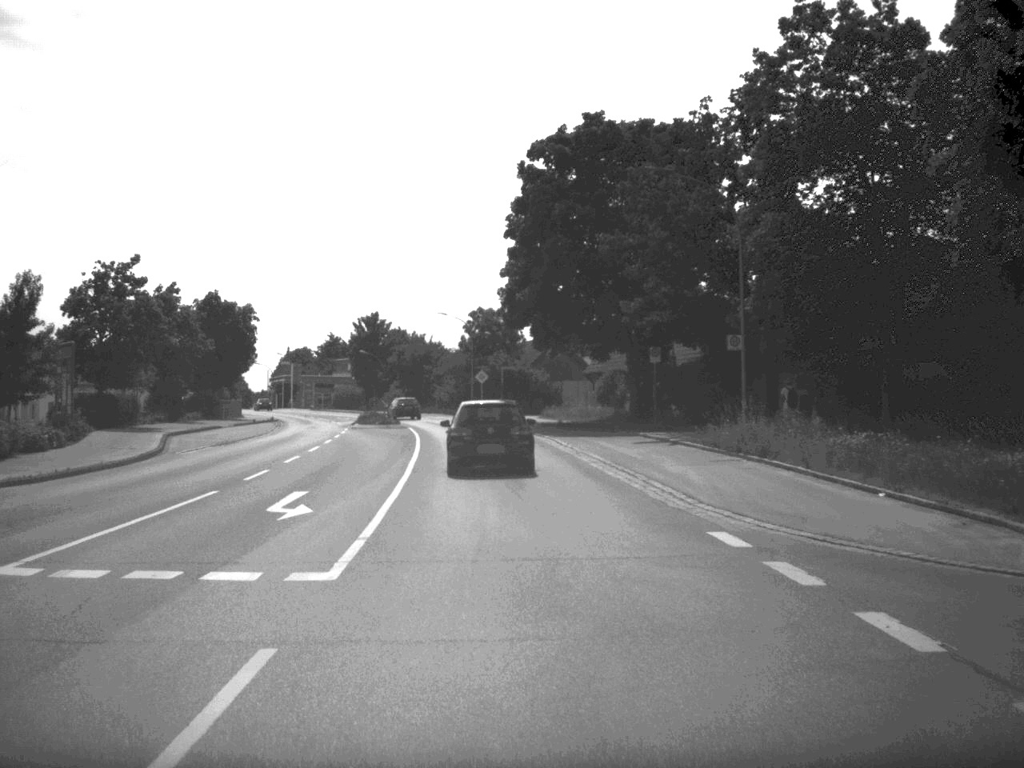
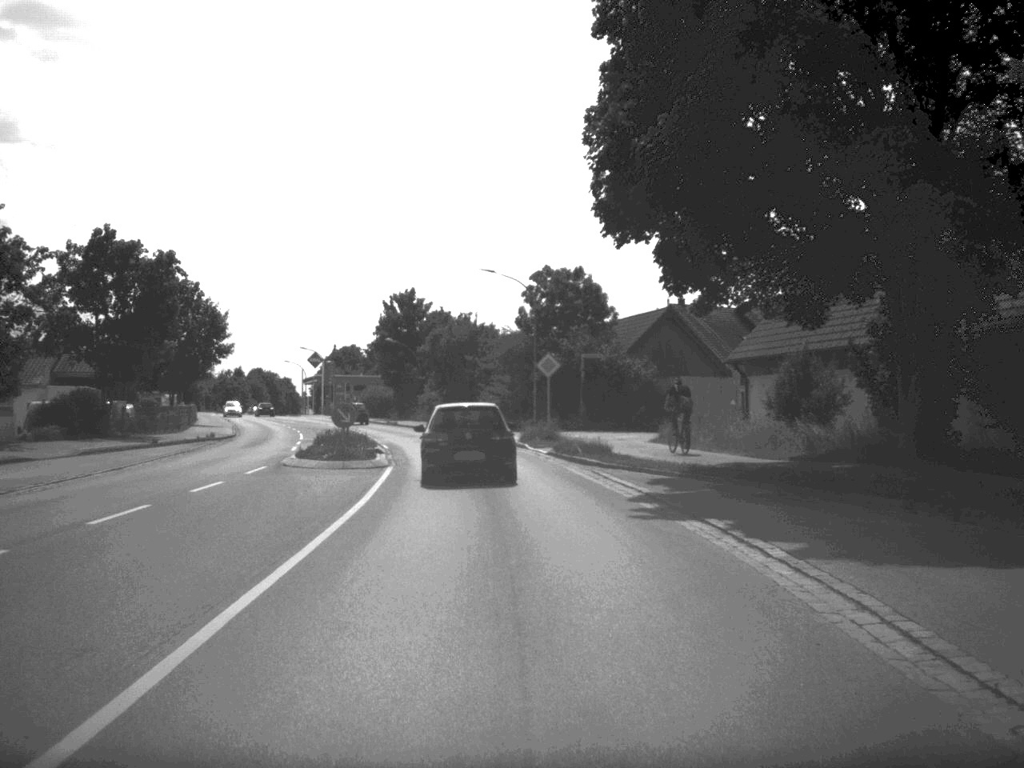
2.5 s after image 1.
(-0.9, +33.1) m; -3°
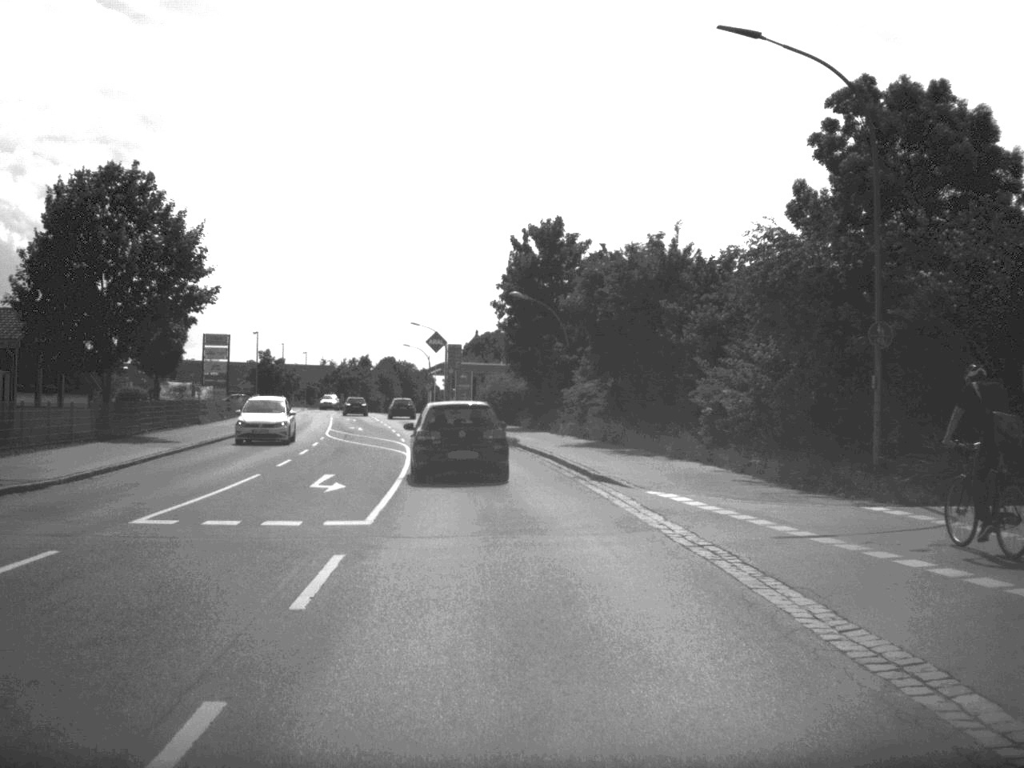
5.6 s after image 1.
(-2.4, +37.6) m; -7°
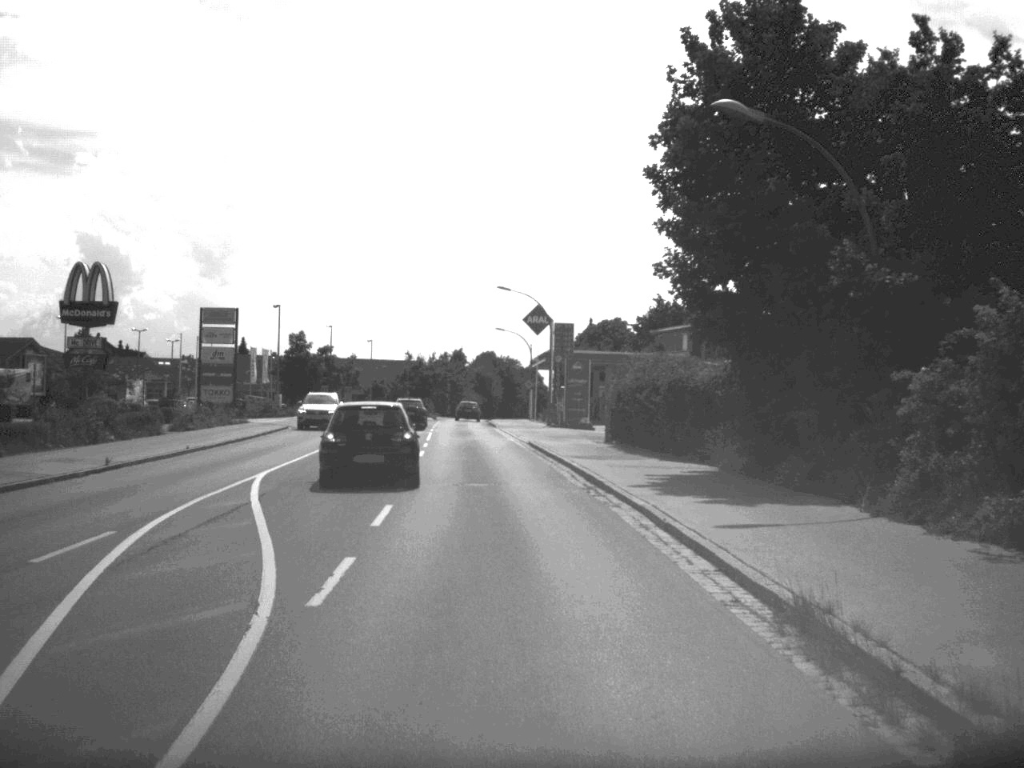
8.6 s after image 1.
(-1.7, +35.2) m; -5°
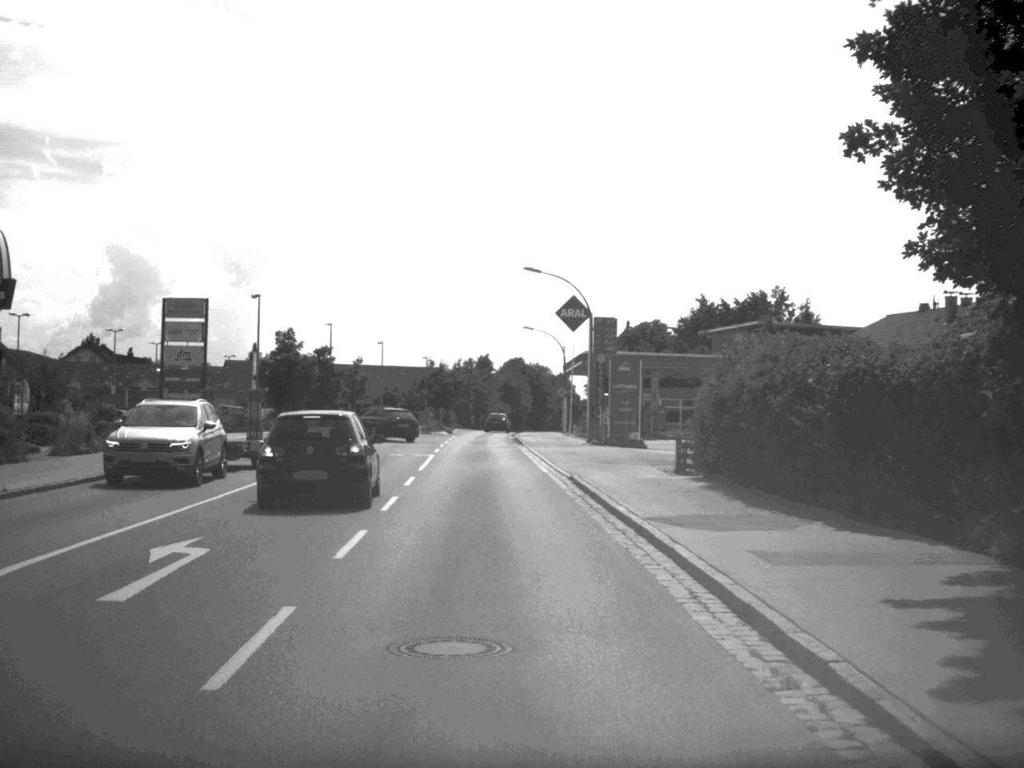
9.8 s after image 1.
(-0.2, +14.4) m; -1°
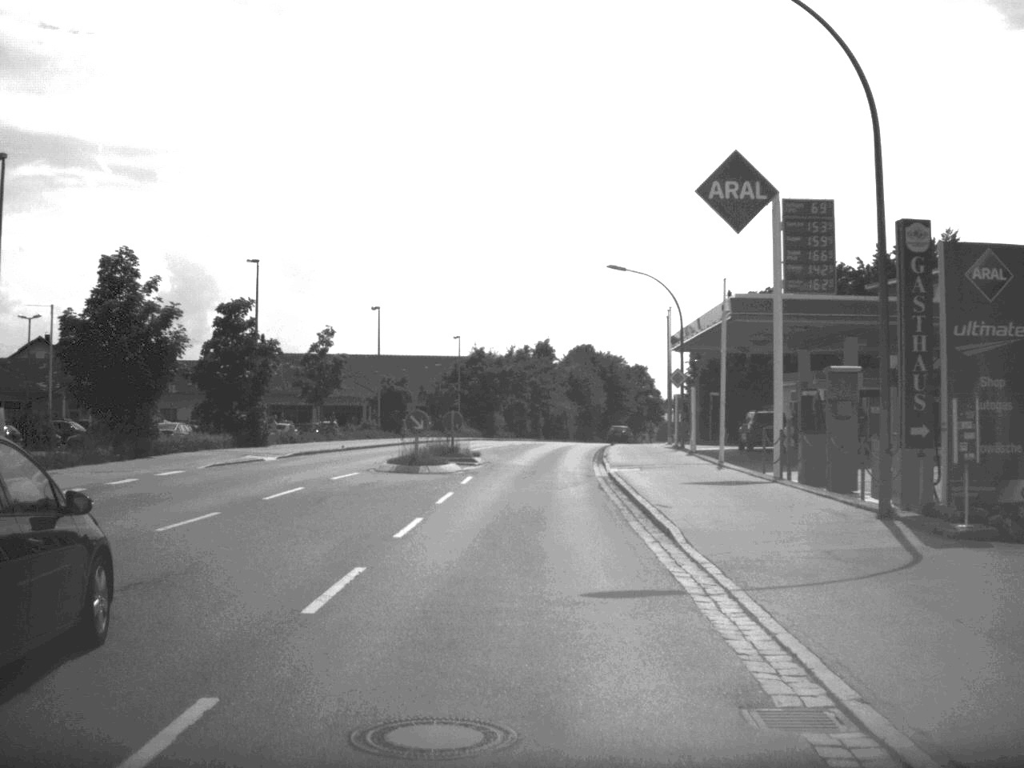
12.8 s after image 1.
(-1.0, +39.0) m; -3°
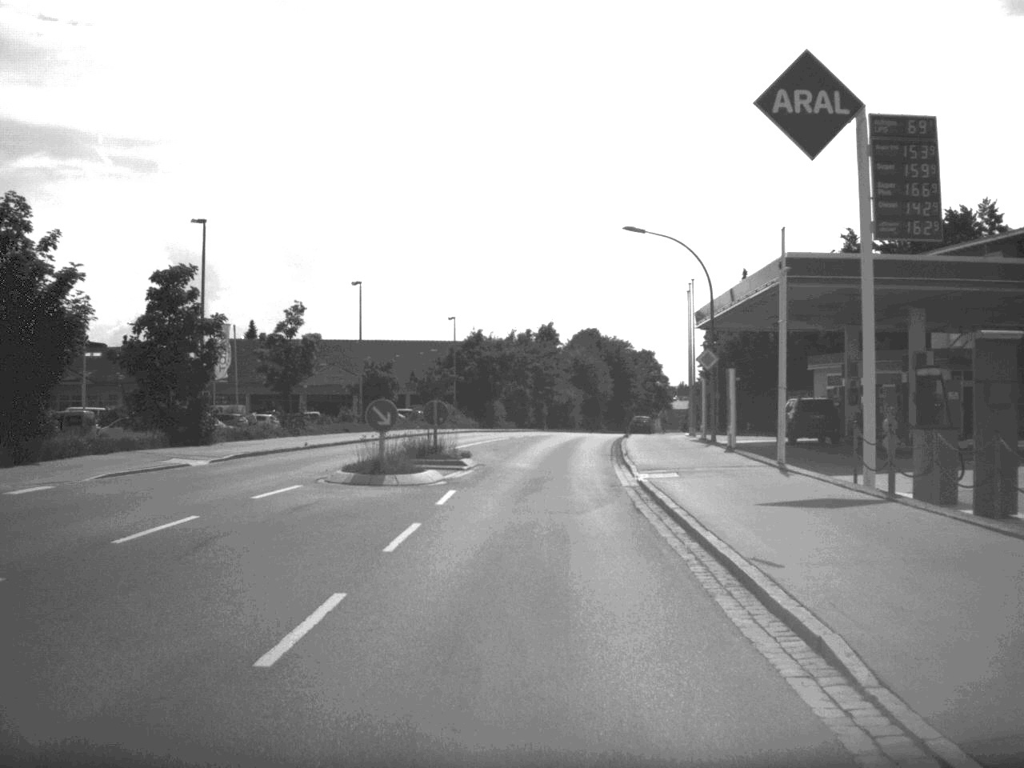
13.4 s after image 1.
(0.0, +8.0) m; 0°
